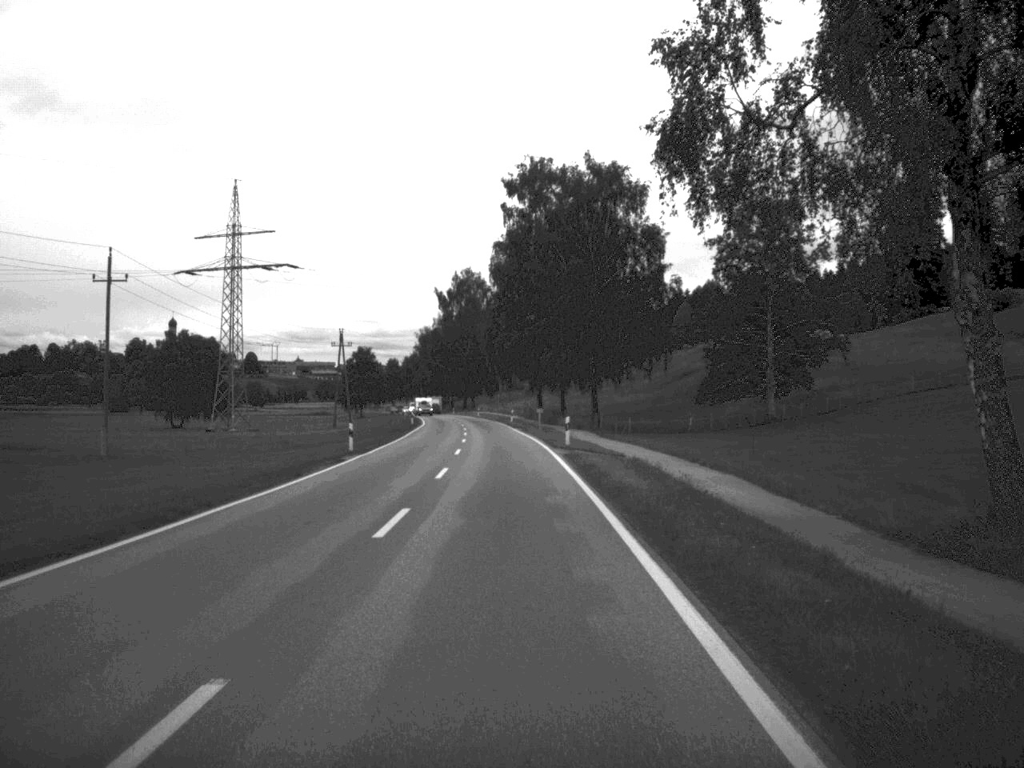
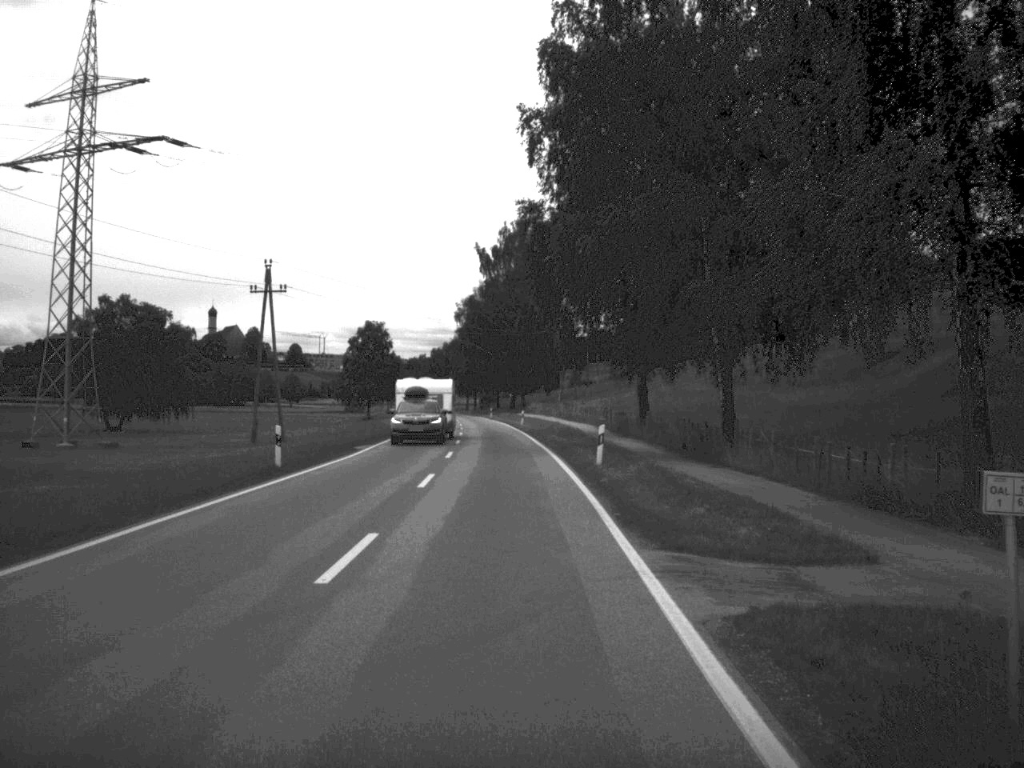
(-1.3, +63.4) m; -3°
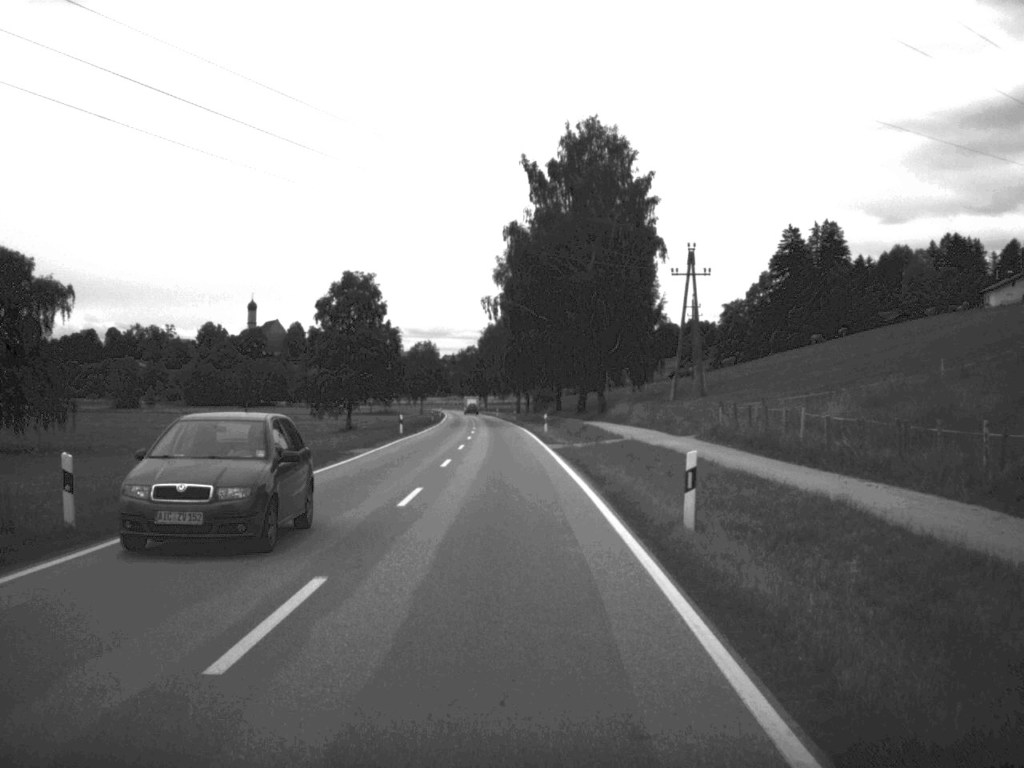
(-1.4, +62.8) m; -3°
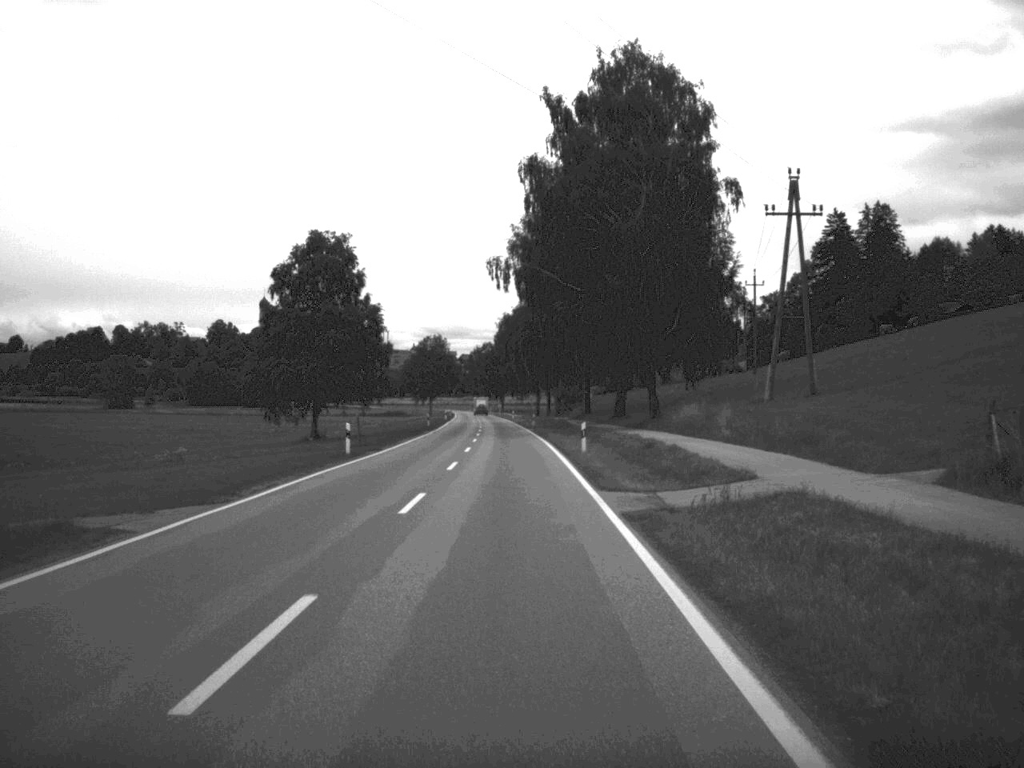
(-0.2, +24.6) m; -1°
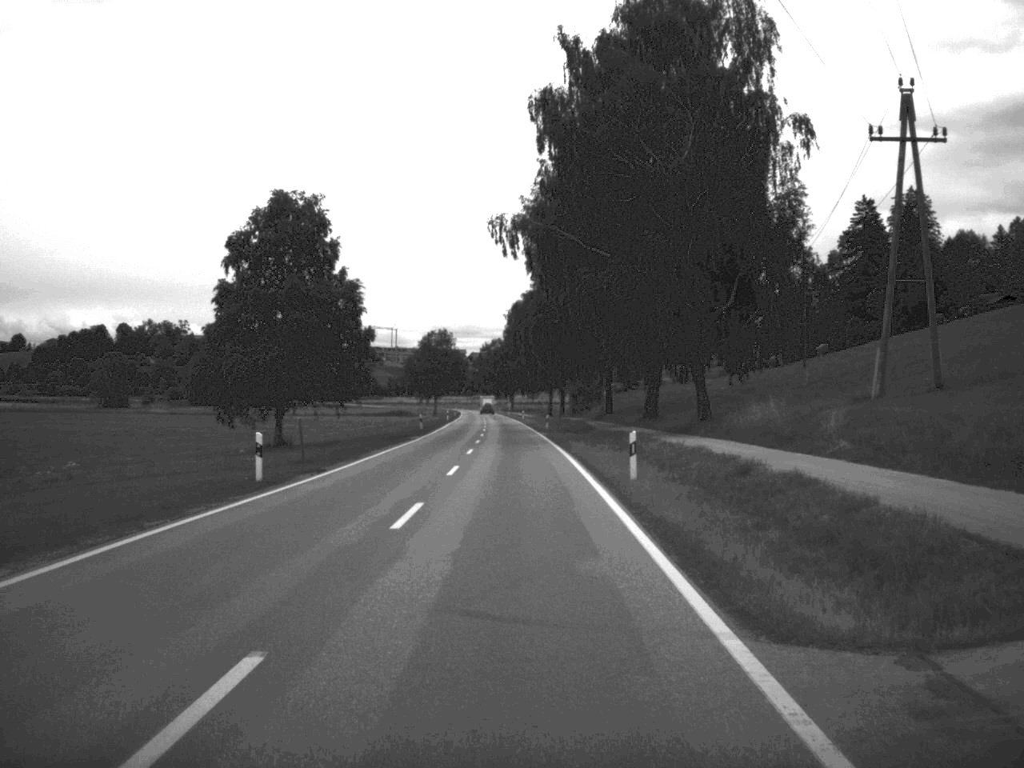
(-0.1, +14.5) m; -1°
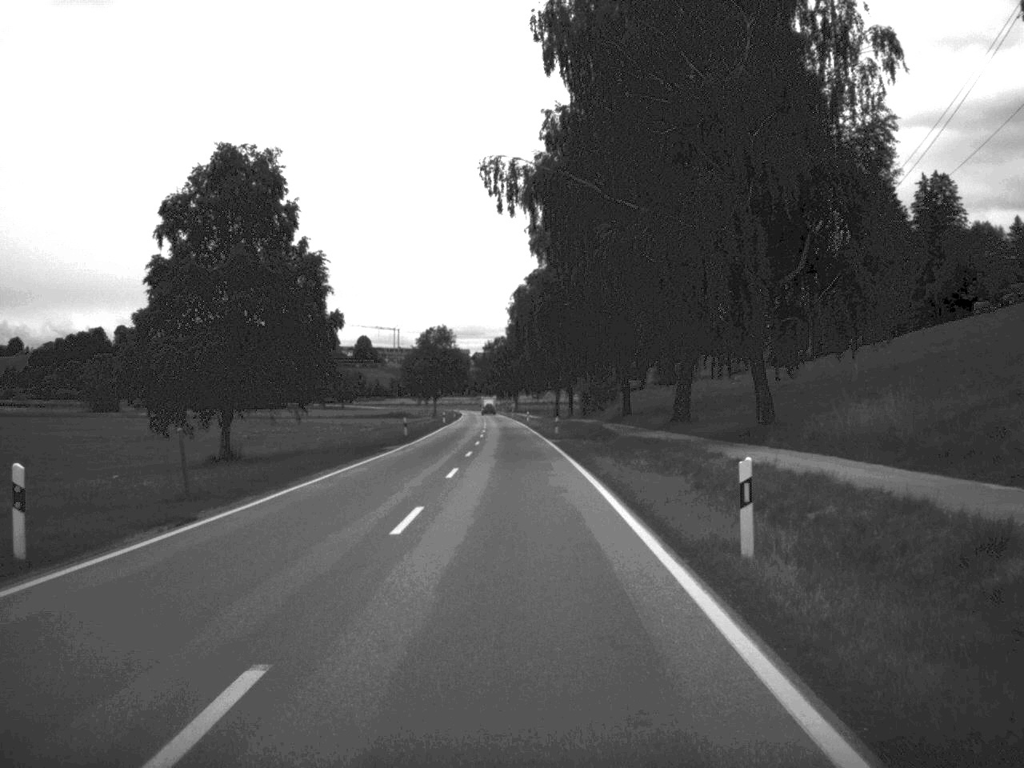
(0.0, +12.2) m; 0°
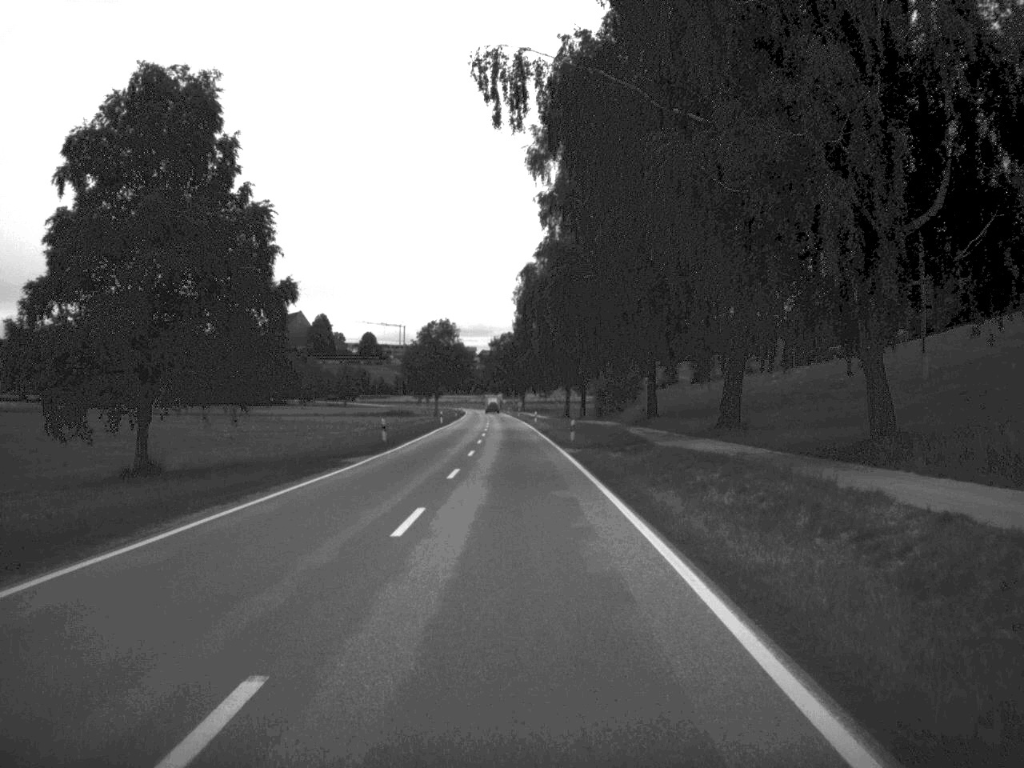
(0.0, +12.2) m; 0°
